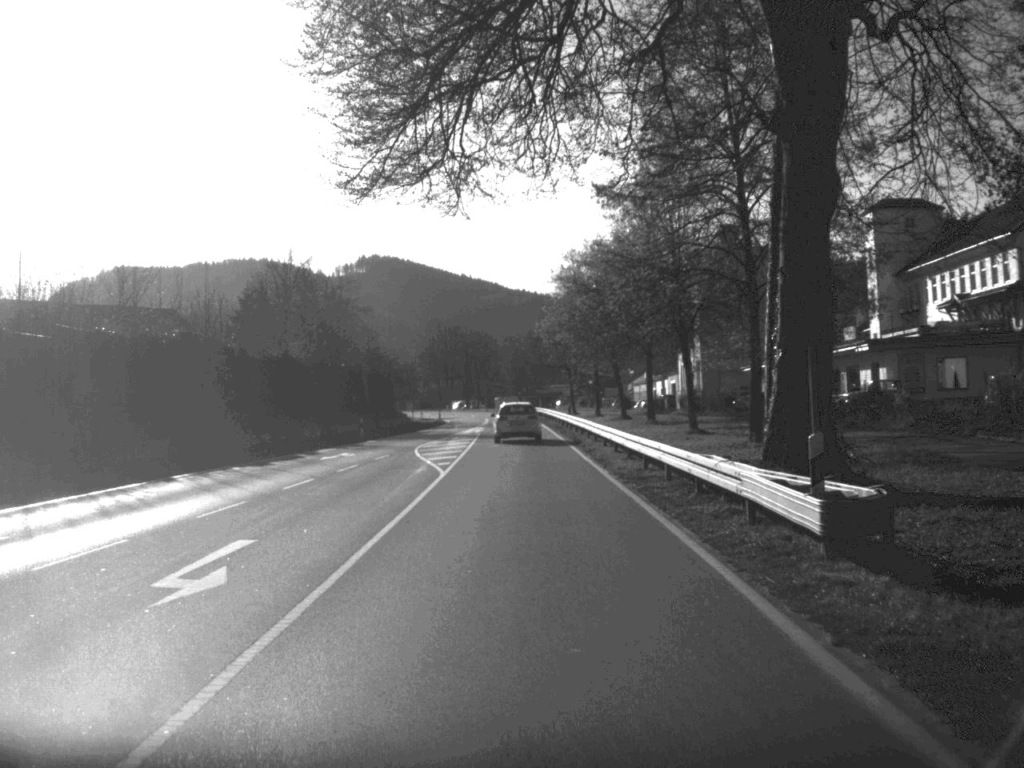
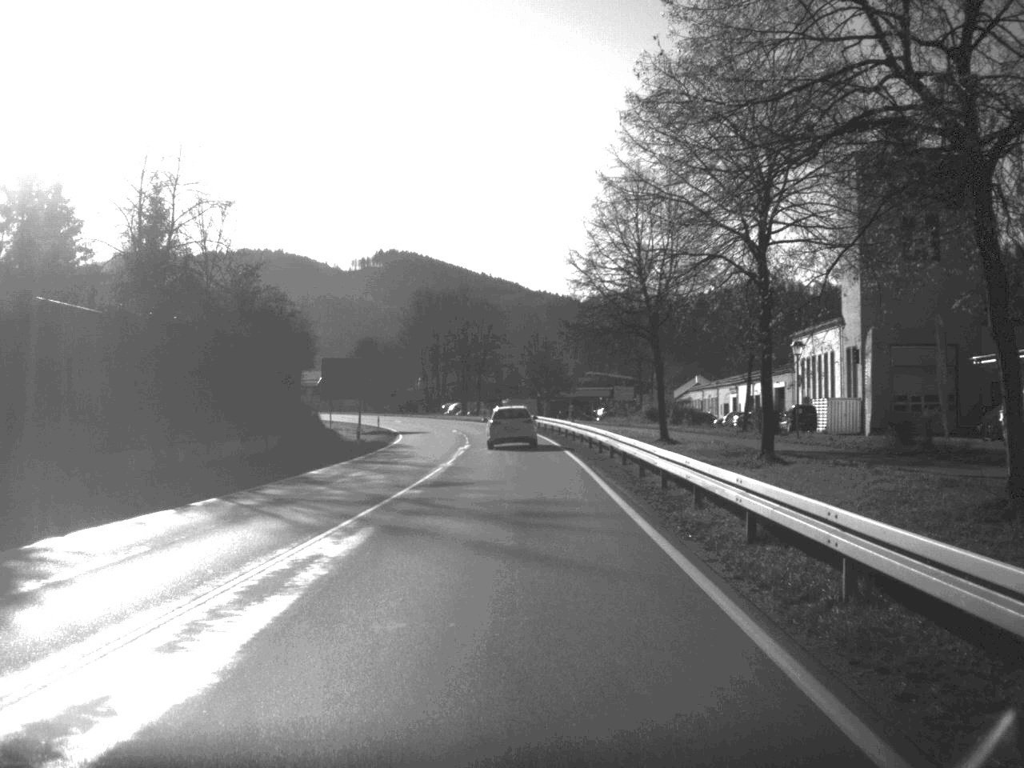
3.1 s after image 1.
(-0.4, +61.3) m; -1°
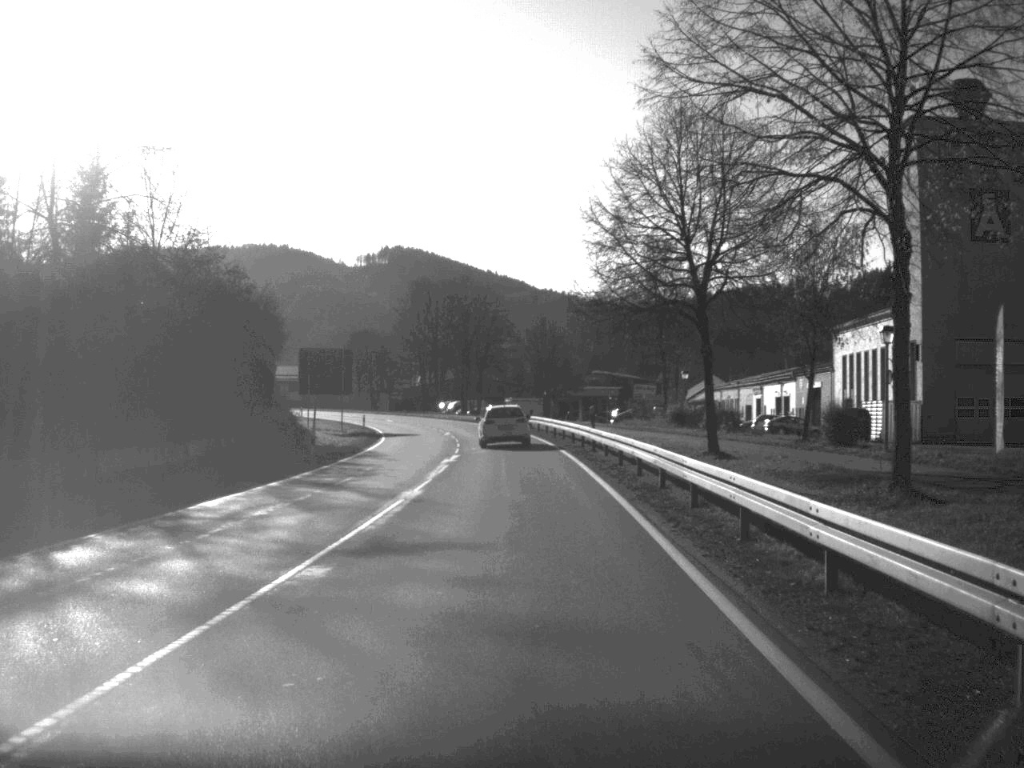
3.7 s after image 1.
(0.0, +11.4) m; 0°
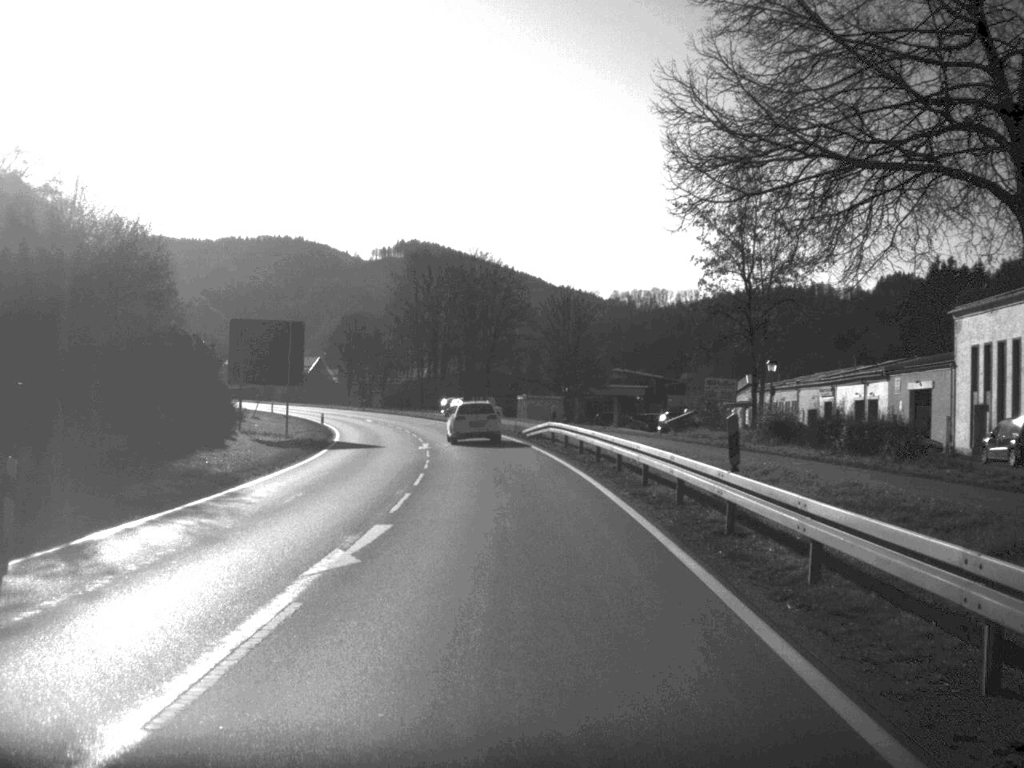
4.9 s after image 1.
(-0.1, +23.2) m; -1°
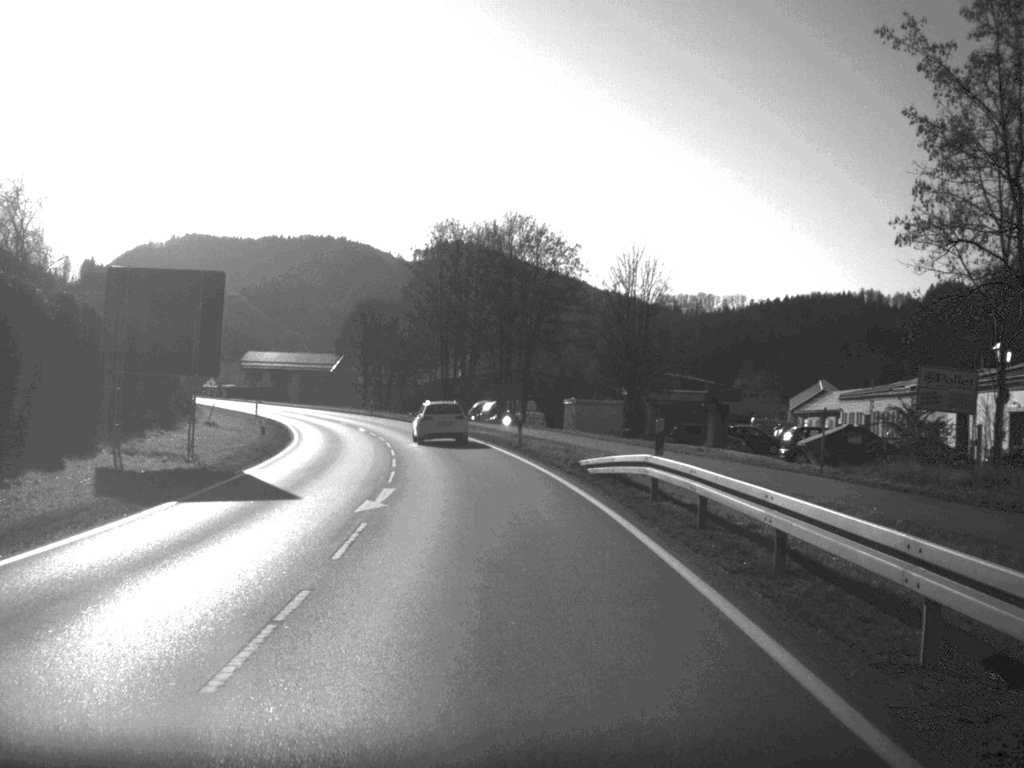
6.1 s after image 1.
(-0.4, +23.0) m; -2°
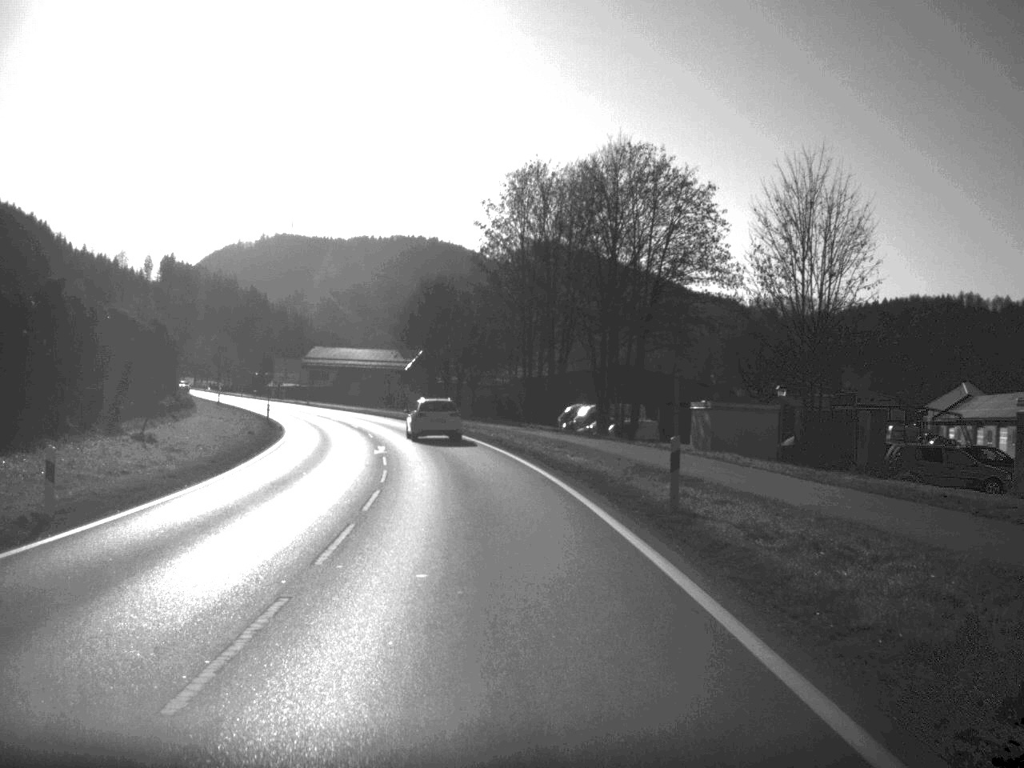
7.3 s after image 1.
(-0.8, +24.4) m; -4°
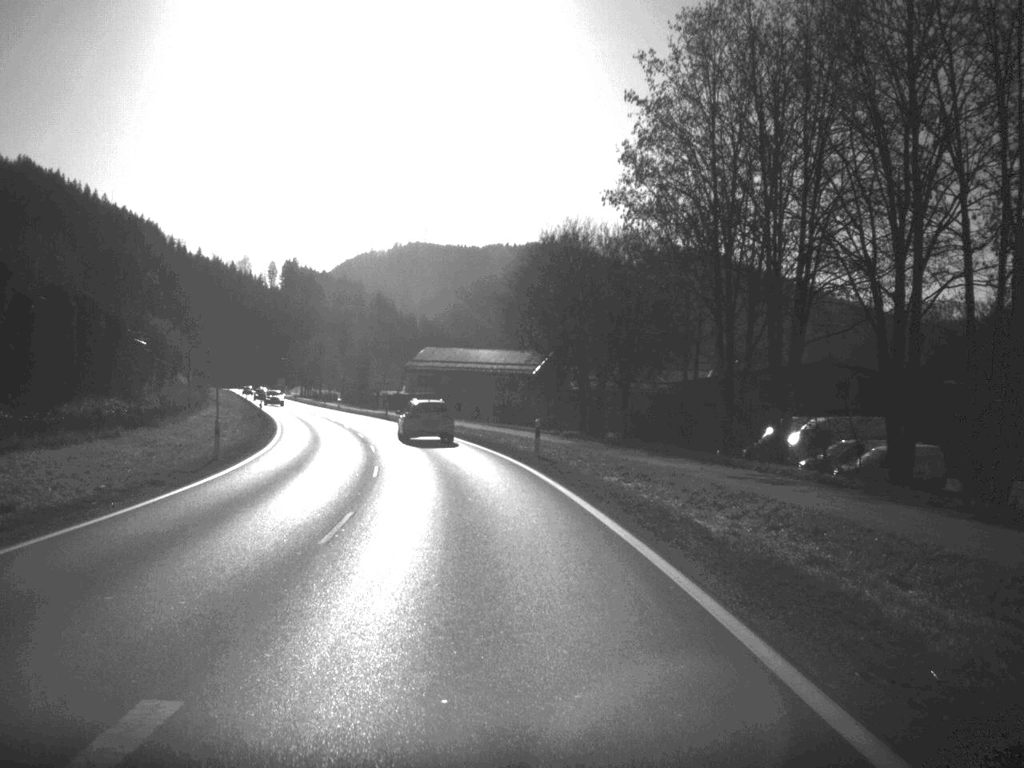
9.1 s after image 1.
(-1.8, +34.1) m; -6°
